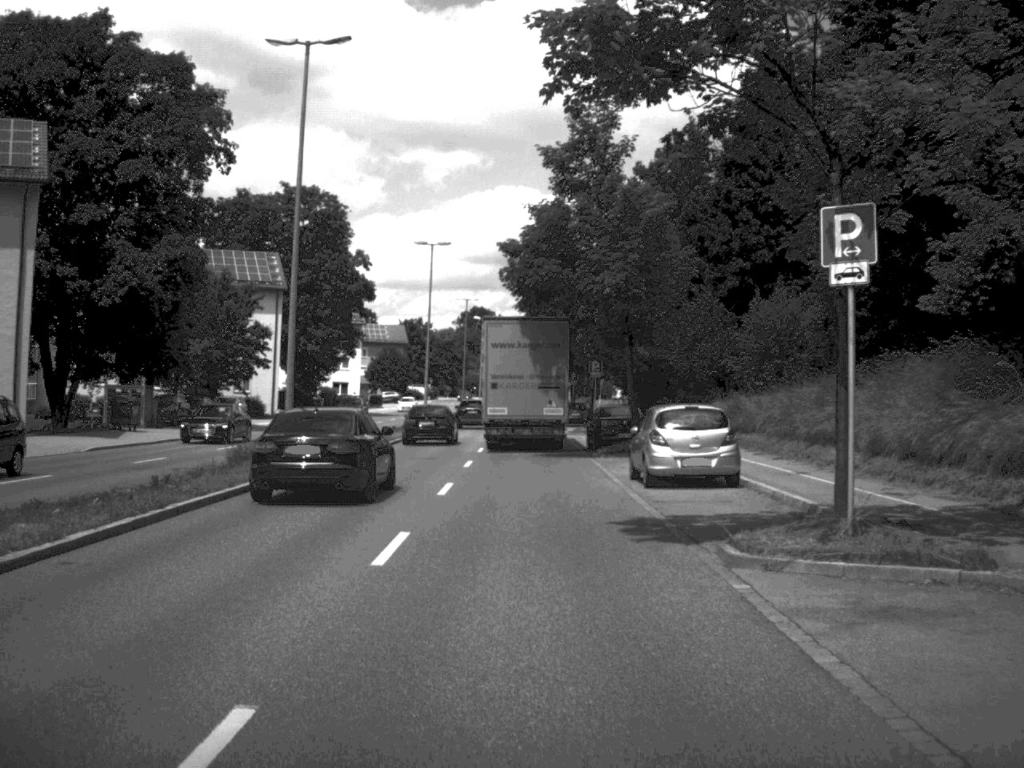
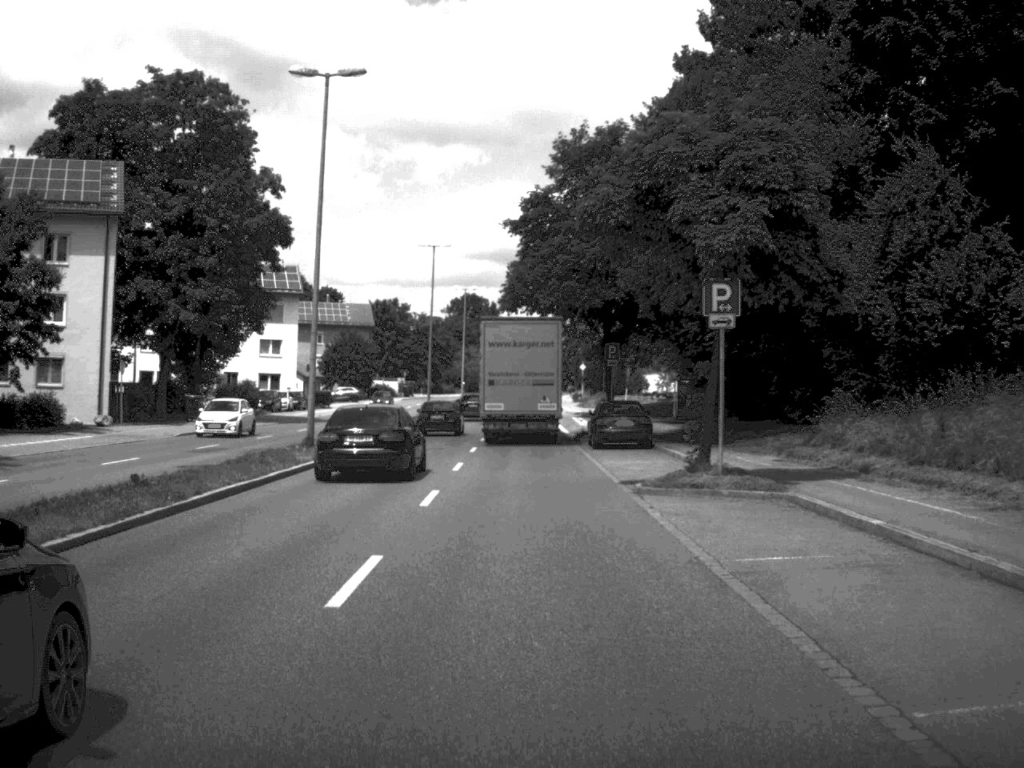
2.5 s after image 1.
(0.0, +37.8) m; 0°
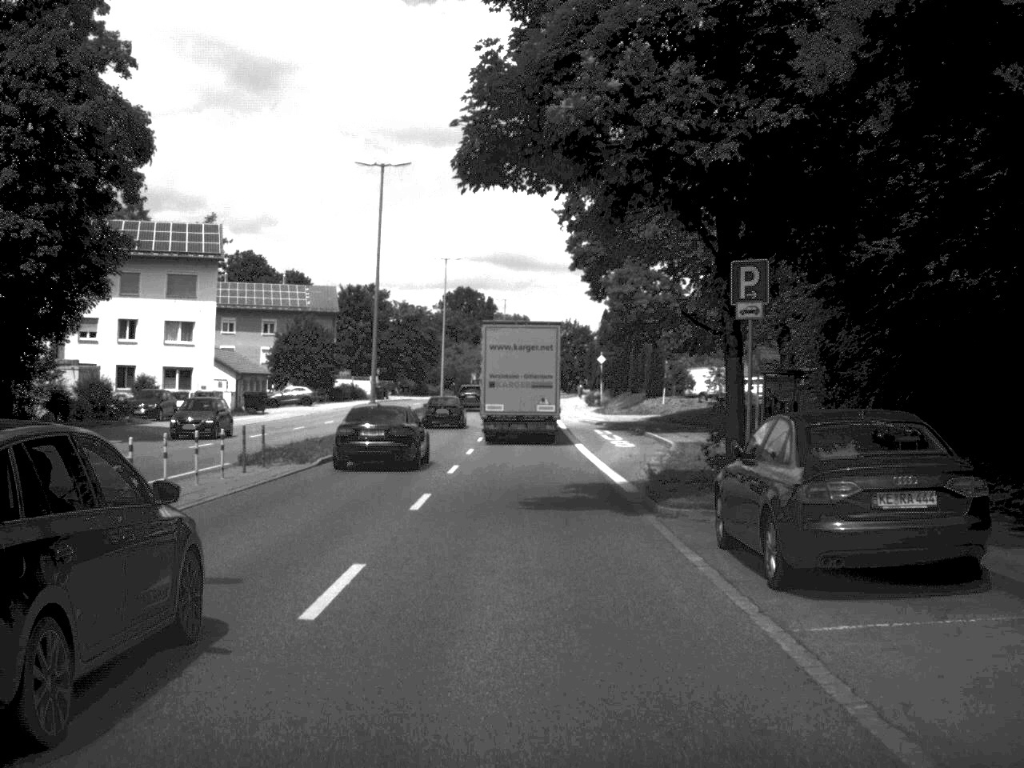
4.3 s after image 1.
(0.0, +27.1) m; 0°
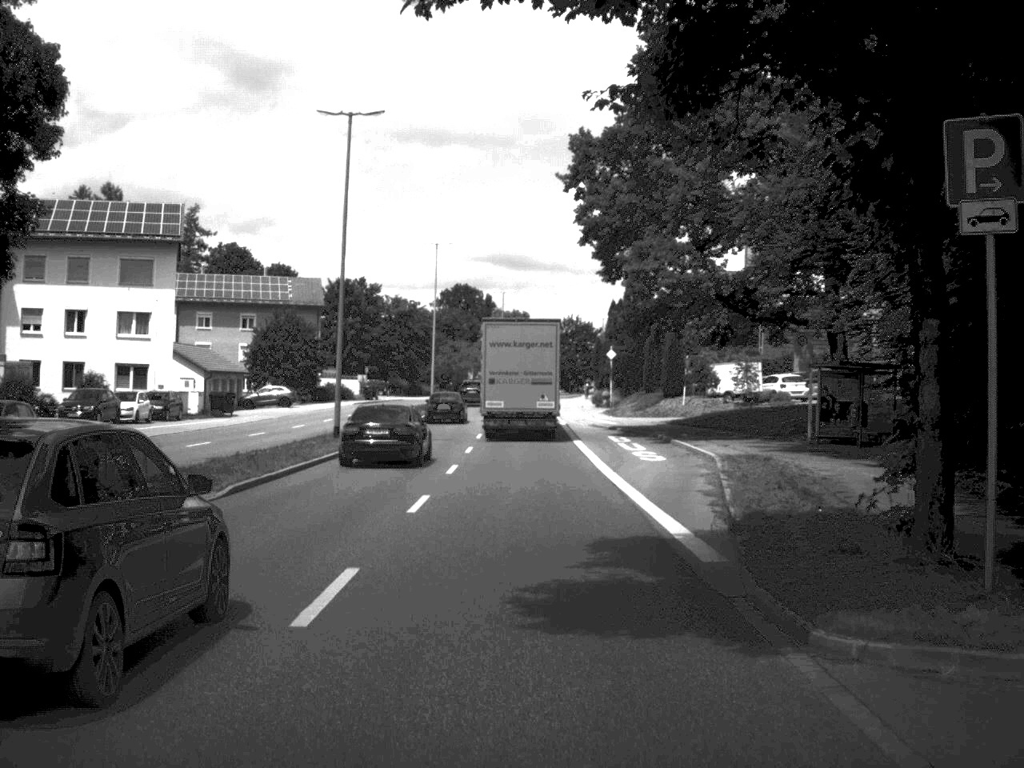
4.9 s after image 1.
(0.0, +9.0) m; 0°
